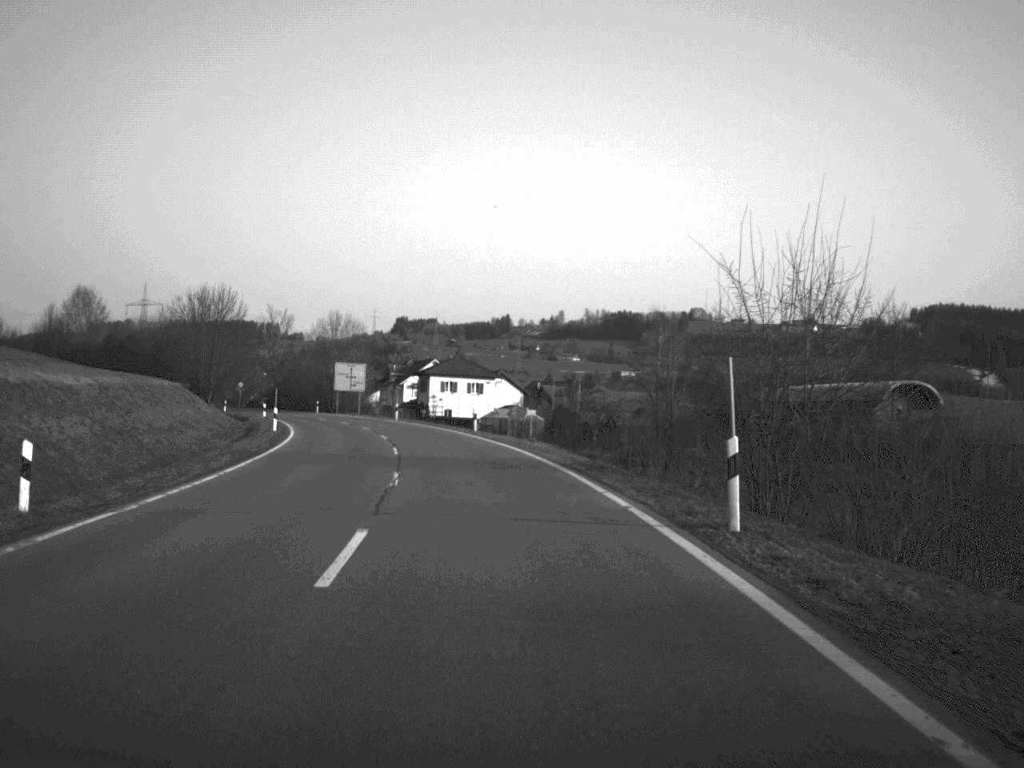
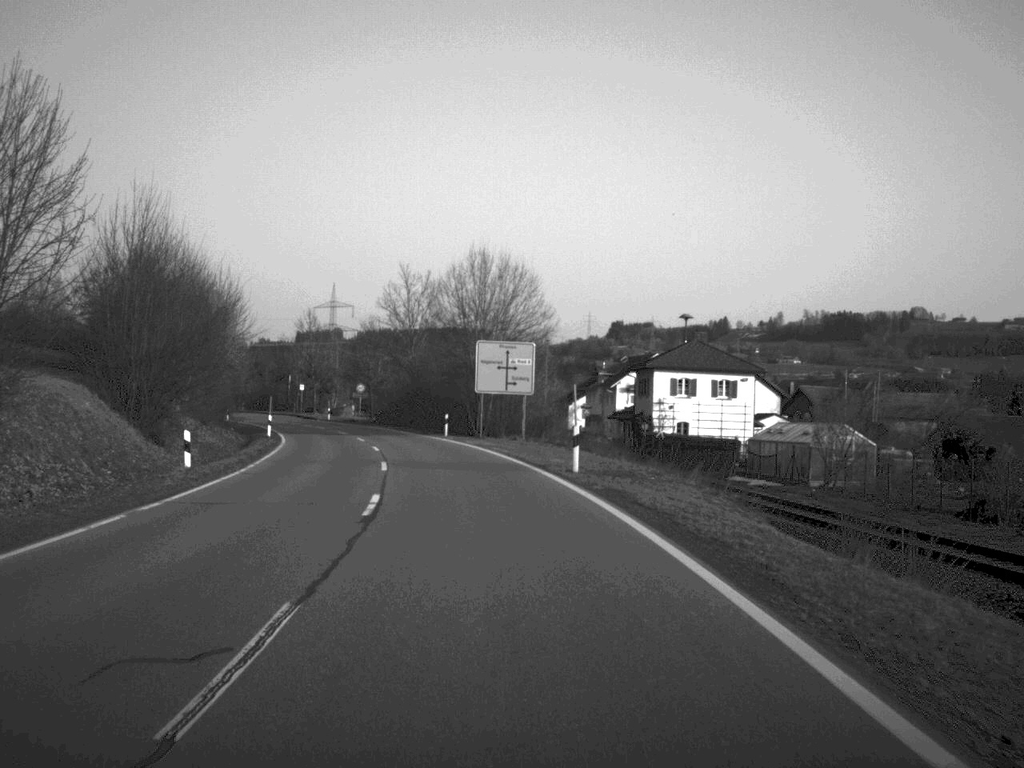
(-4.2, +51.8) m; -10°
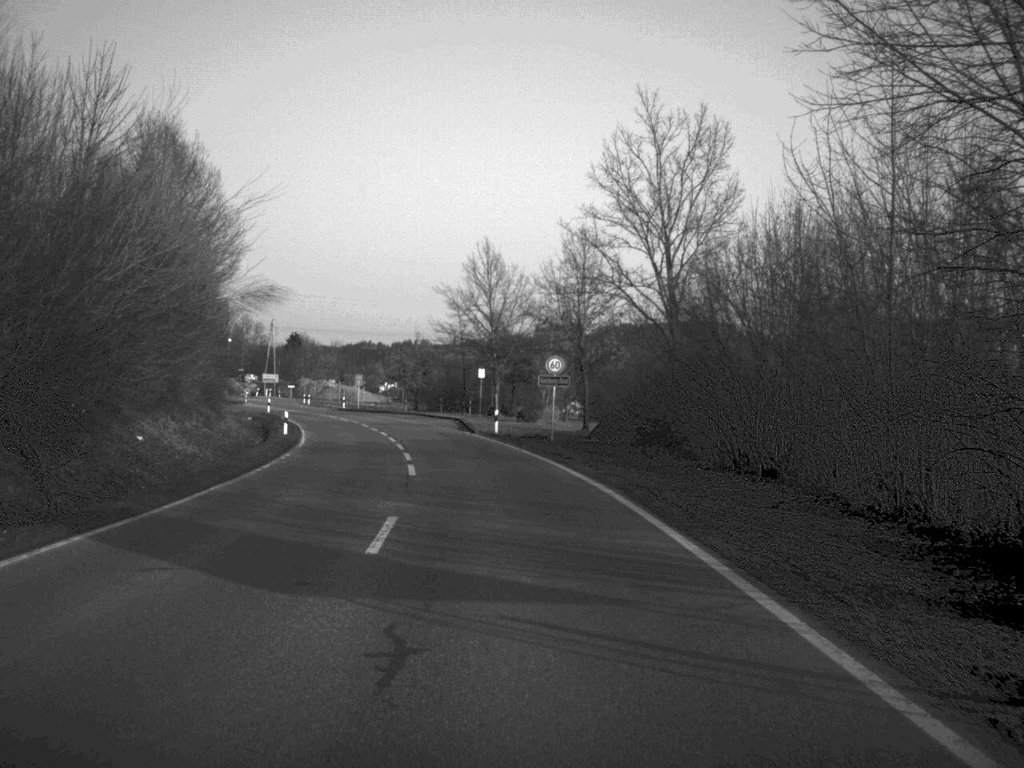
(-5.0, +52.7) m; -11°
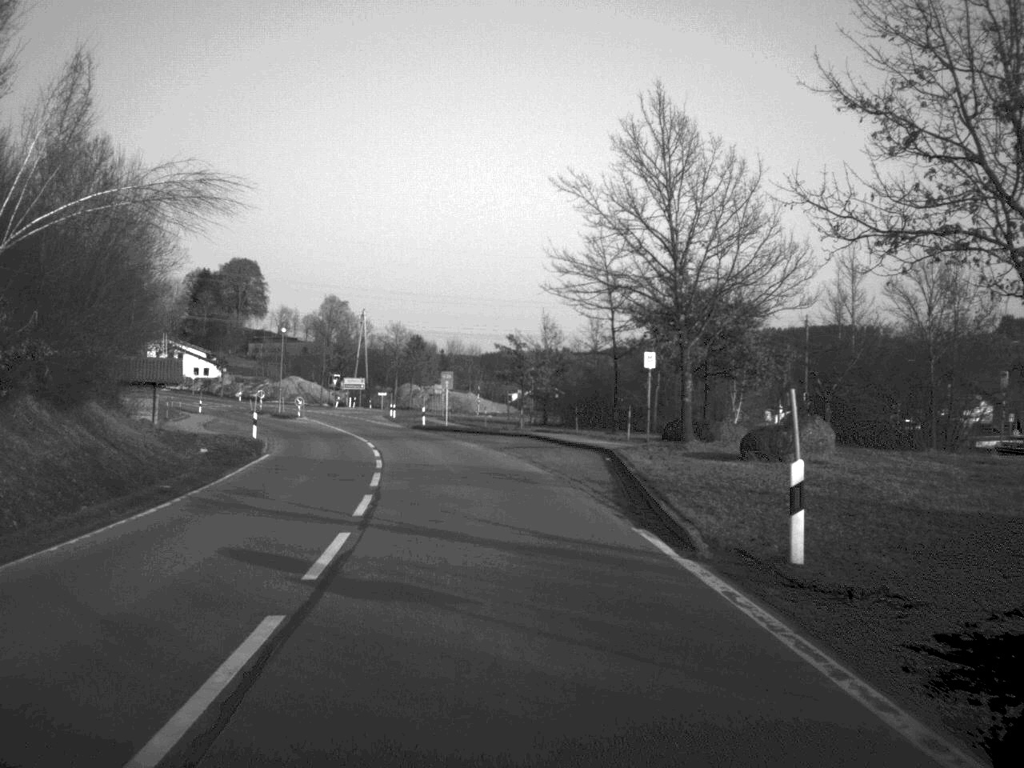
(-2.2, +38.9) m; -6°
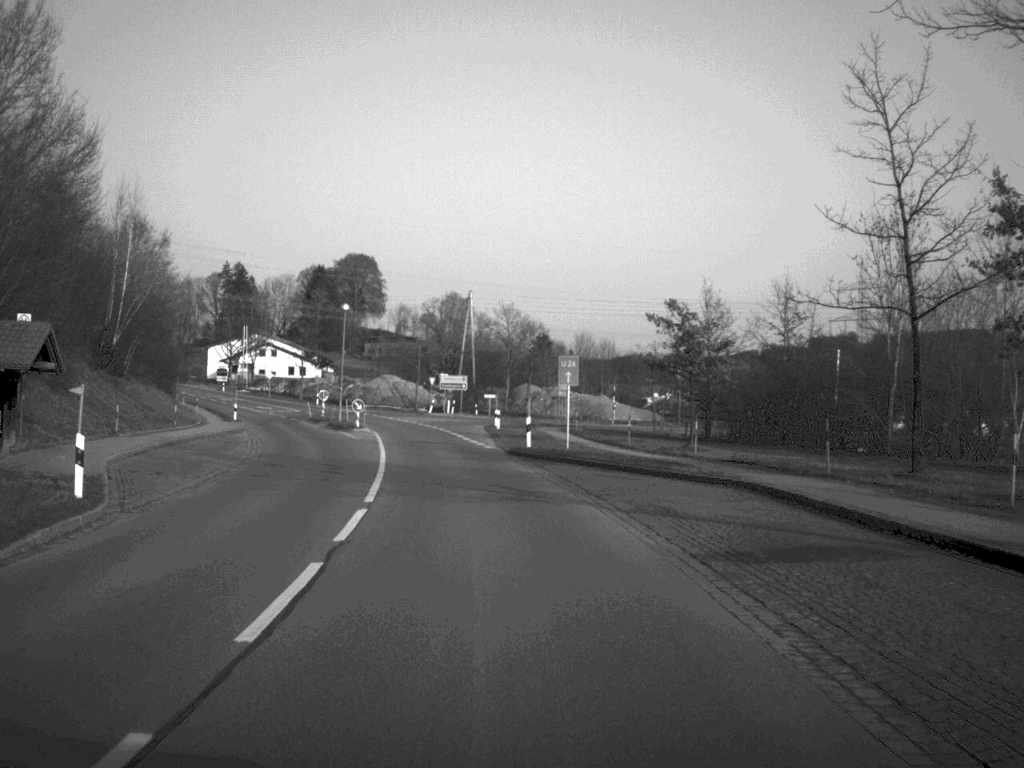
(-1.3, +27.7) m; -6°
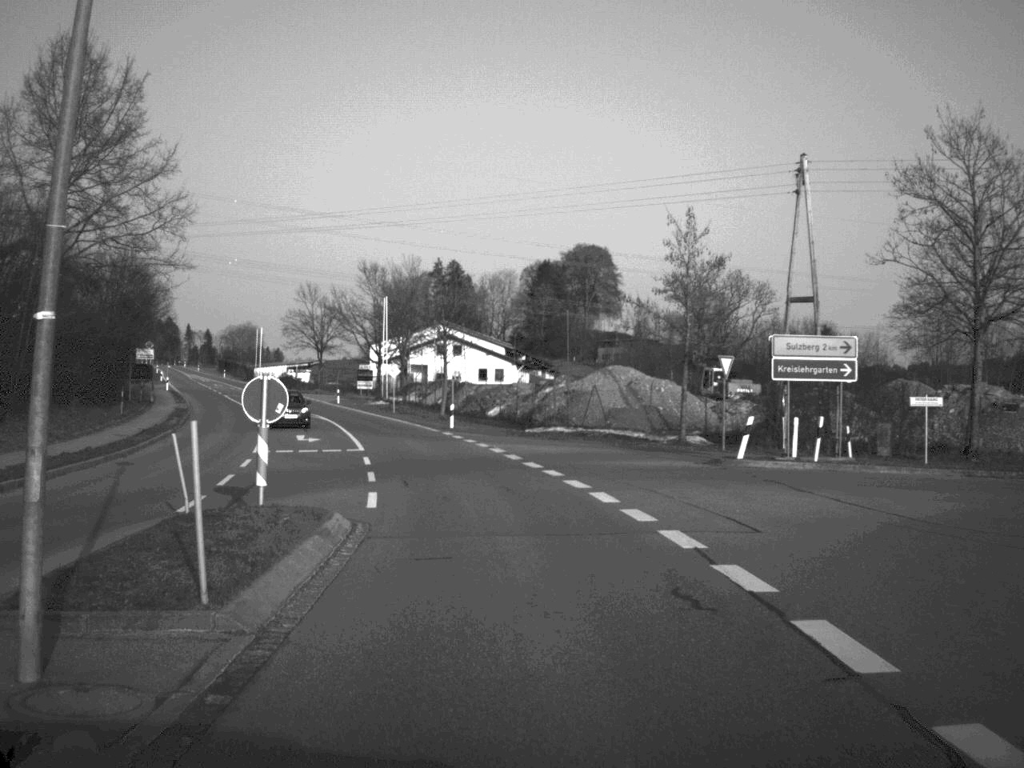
(-6.1, +65.0) m; -11°
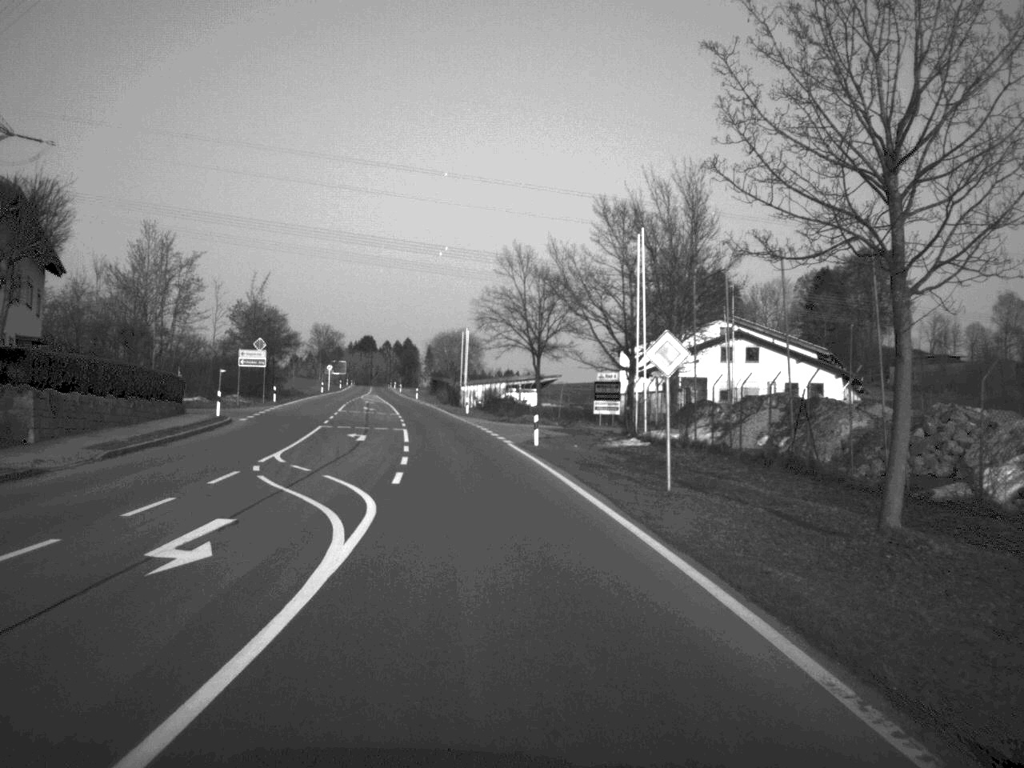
(-5.3, +50.6) m; -11°
